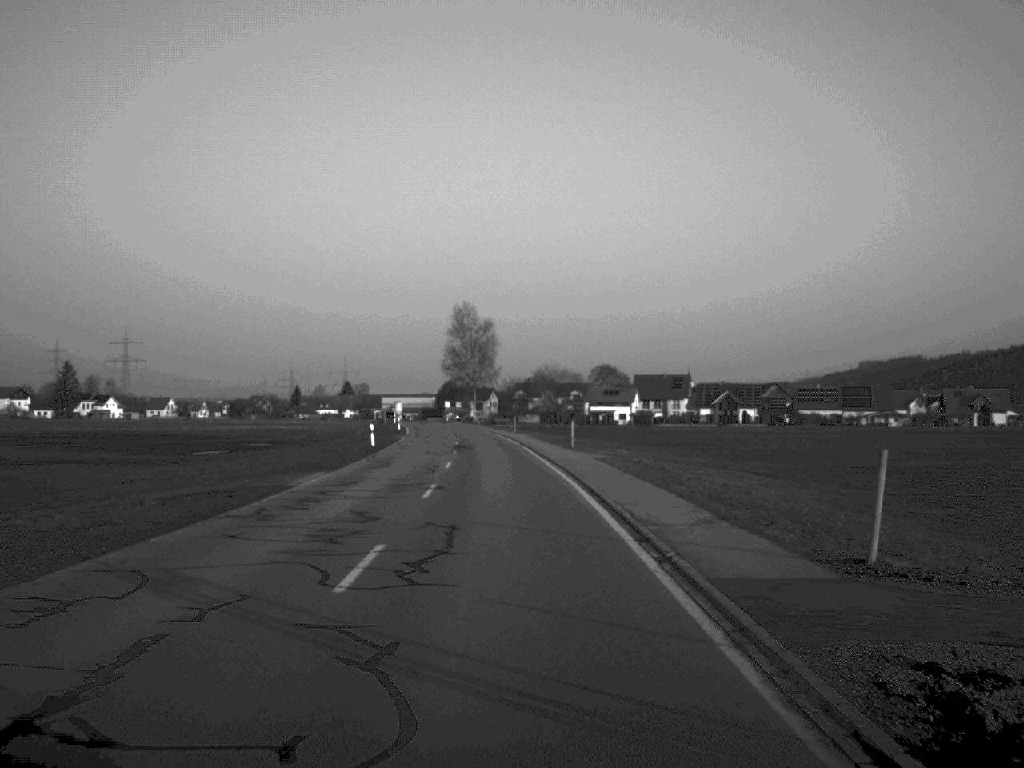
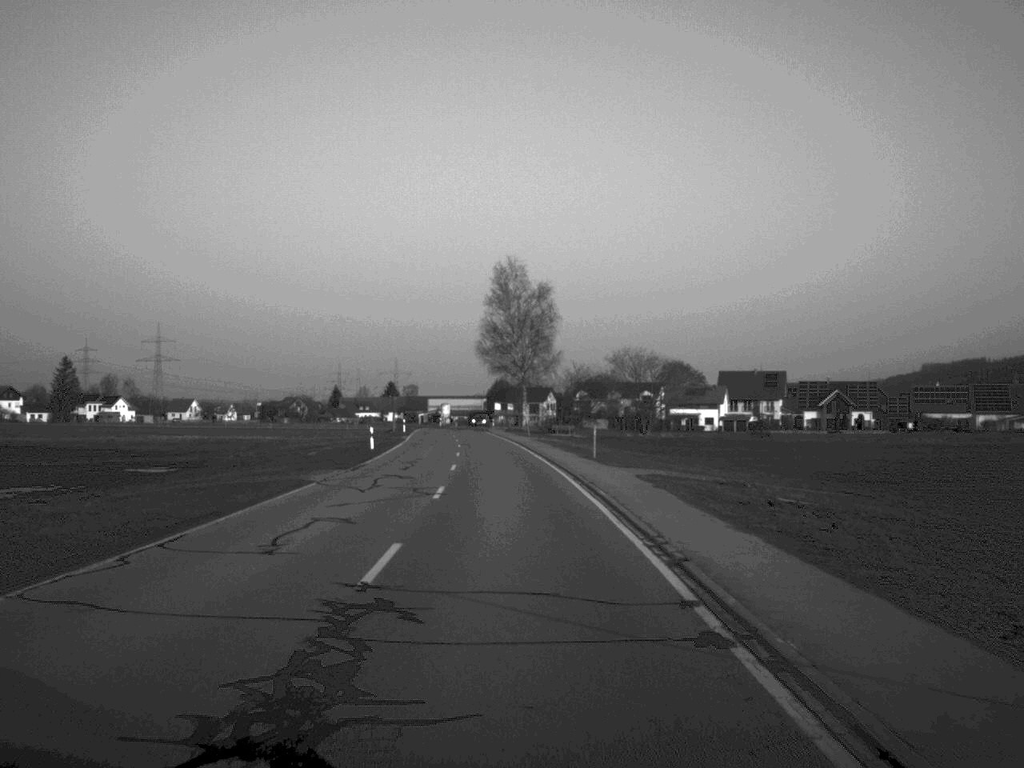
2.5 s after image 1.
(-1.1, +48.2) m; -3°
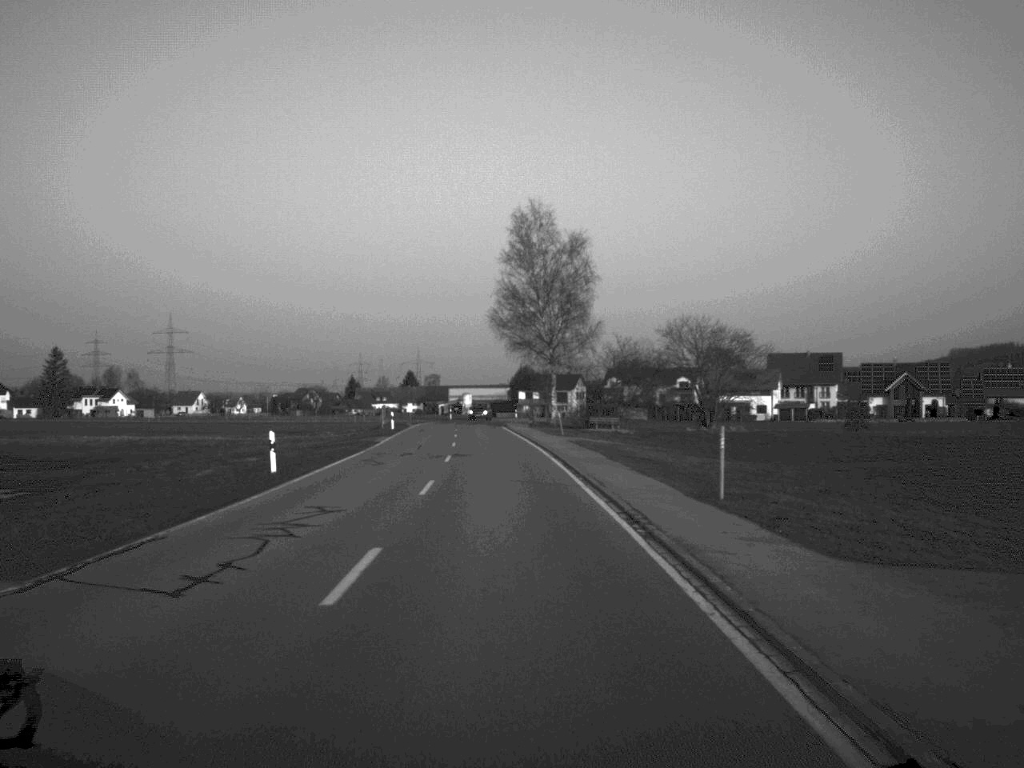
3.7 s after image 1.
(-0.3, +25.5) m; -1°
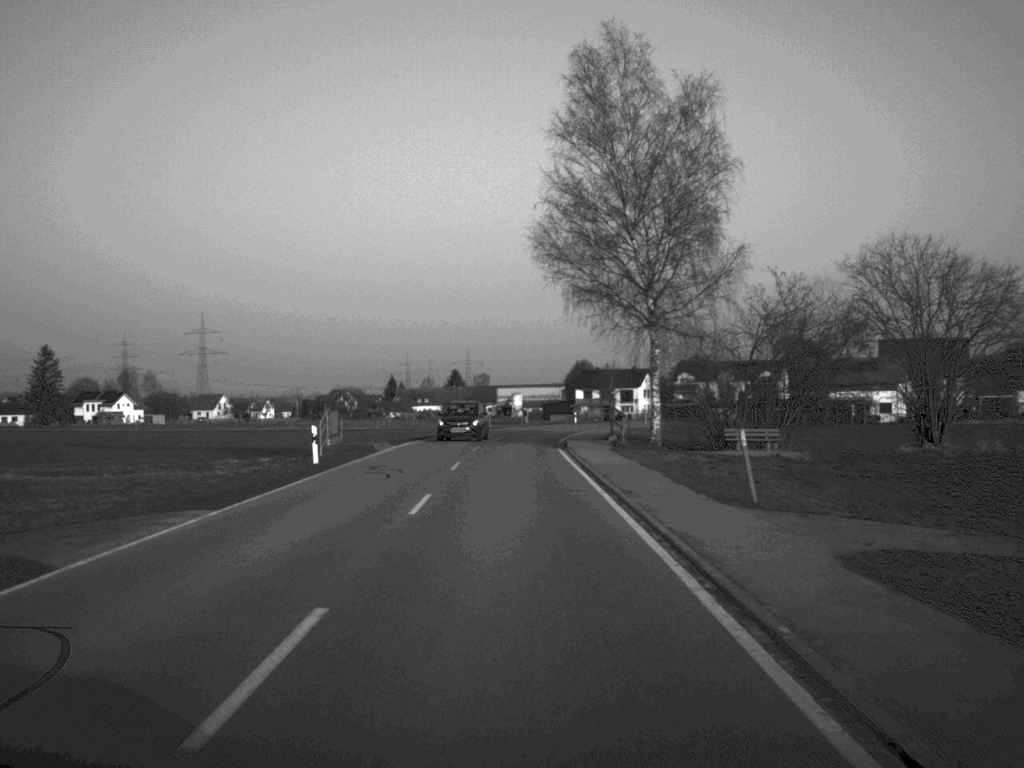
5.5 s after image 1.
(-0.8, +40.5) m; -2°
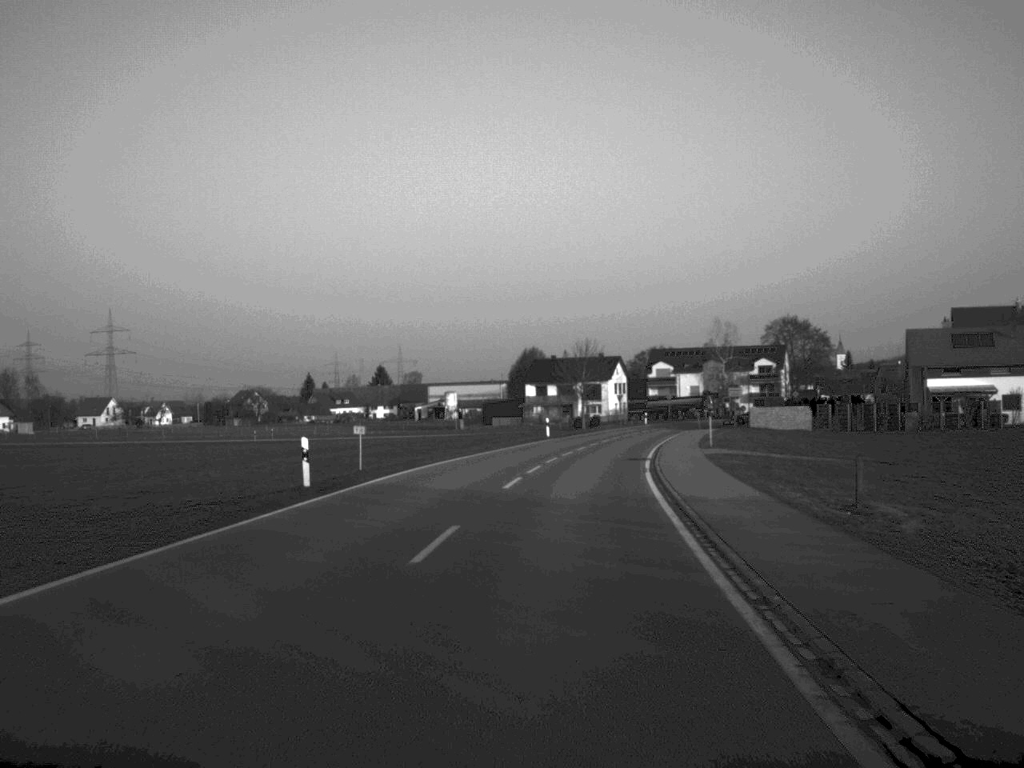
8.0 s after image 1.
(+0.2, +53.2) m; +3°
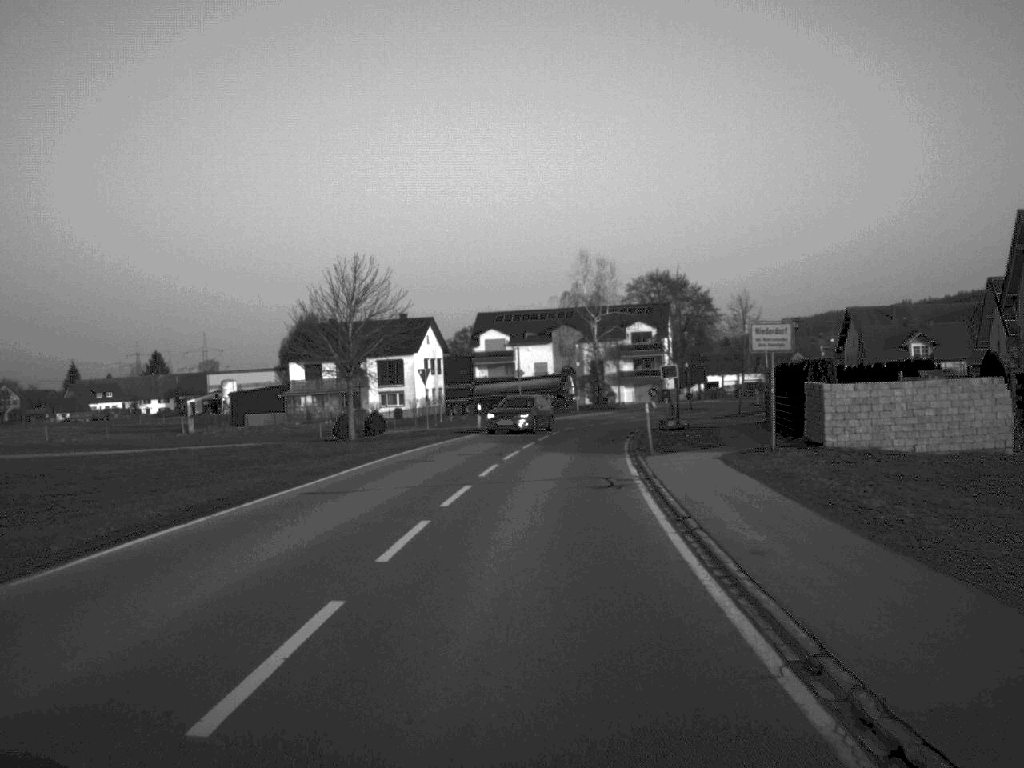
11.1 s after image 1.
(+4.9, +59.9) m; +8°
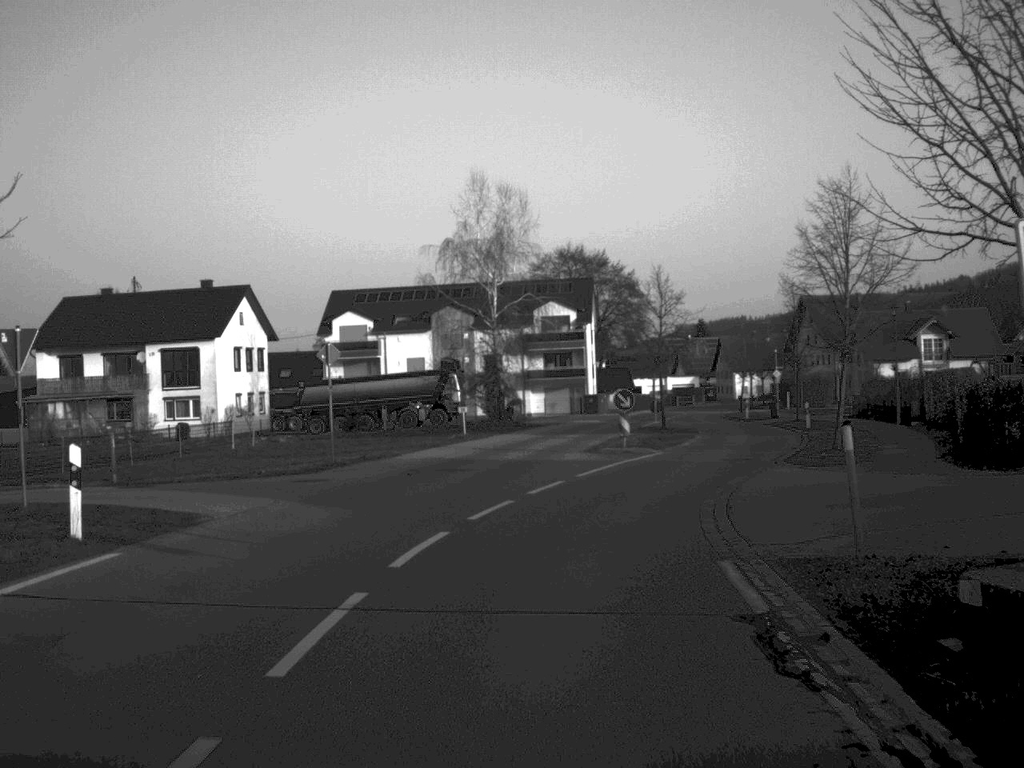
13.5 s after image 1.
(+1.5, +38.5) m; +5°
